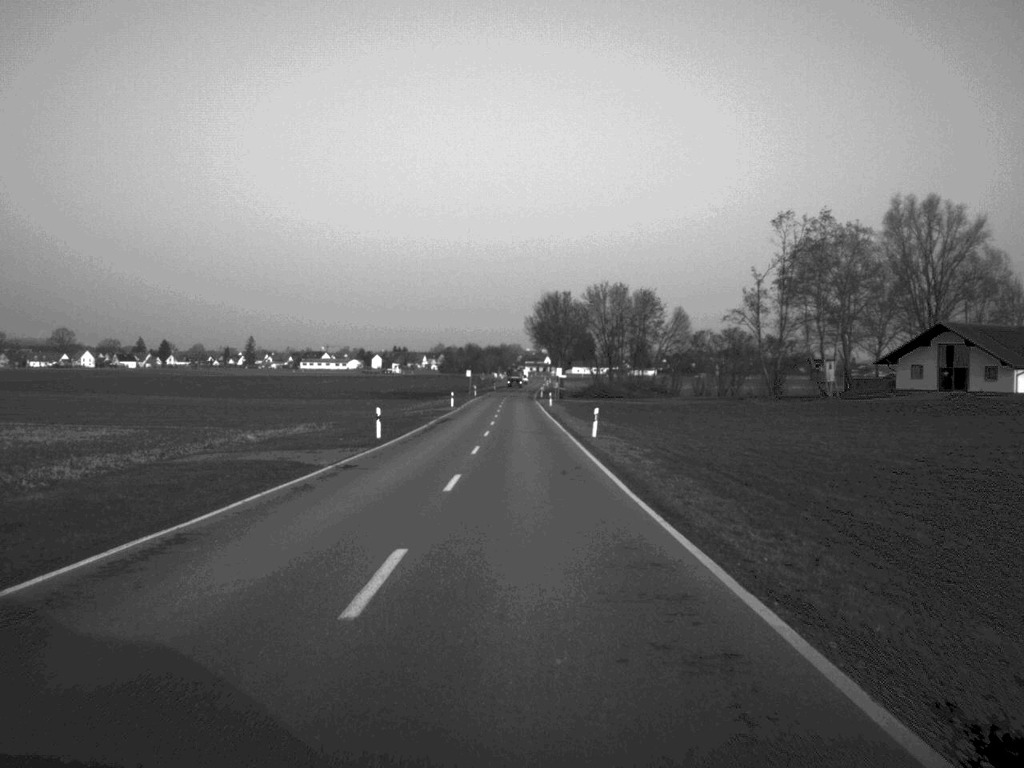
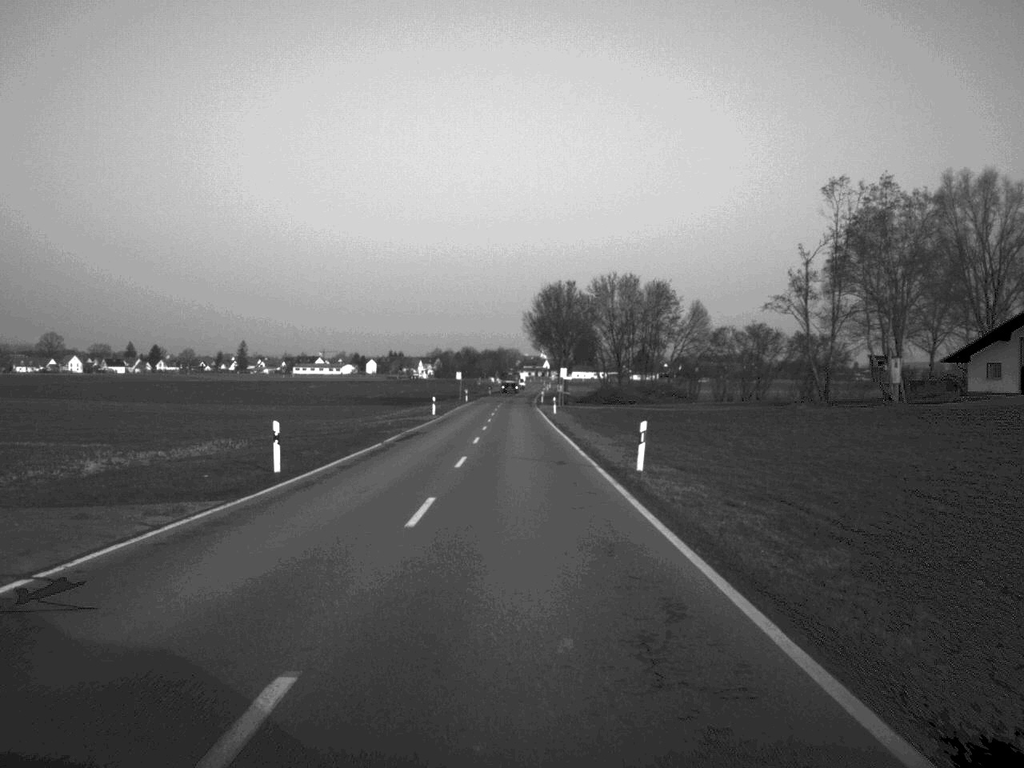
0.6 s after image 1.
(0.0, +17.7) m; 0°
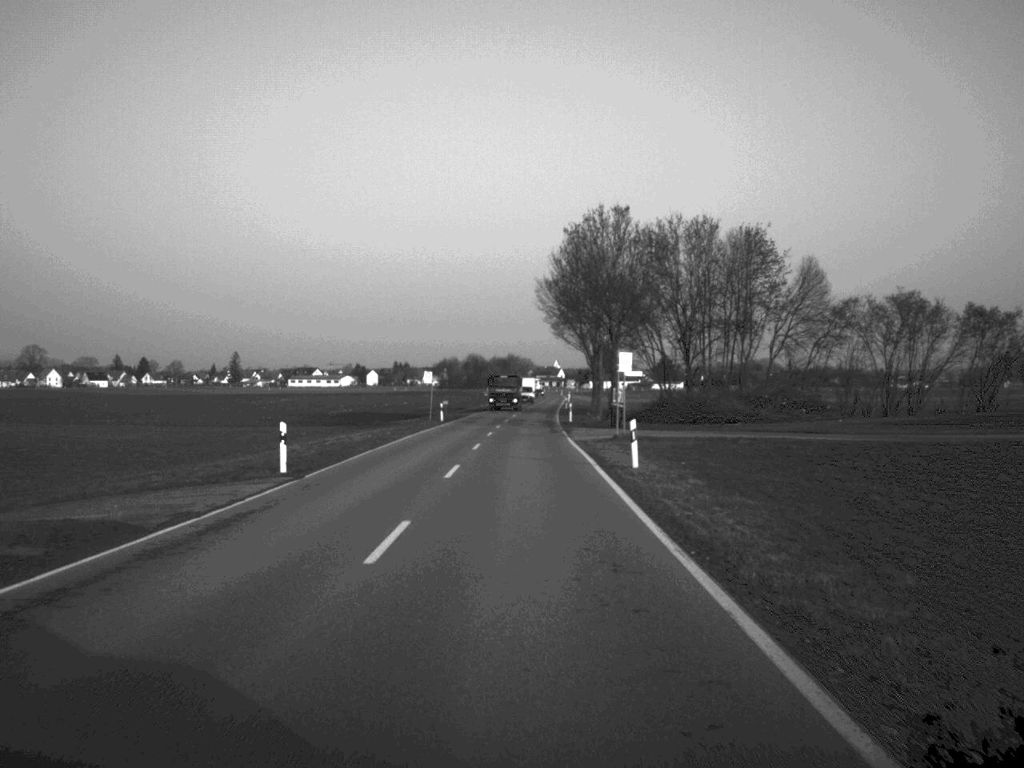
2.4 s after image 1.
(-0.2, +51.1) m; -1°
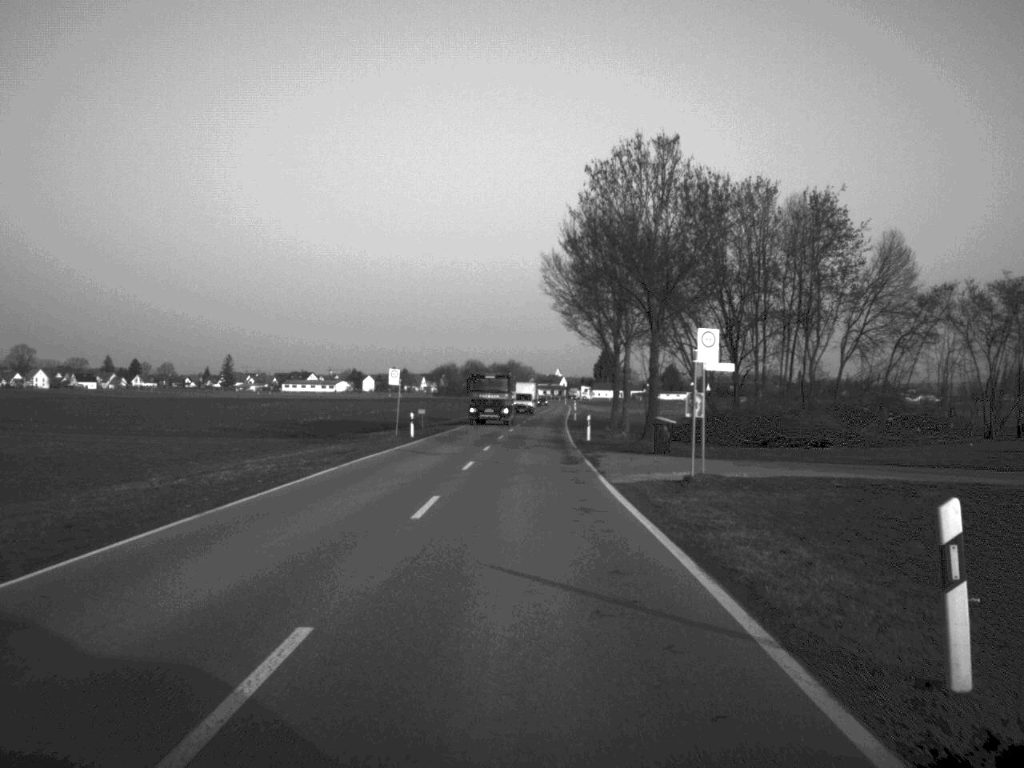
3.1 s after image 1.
(0.0, +19.7) m; 0°
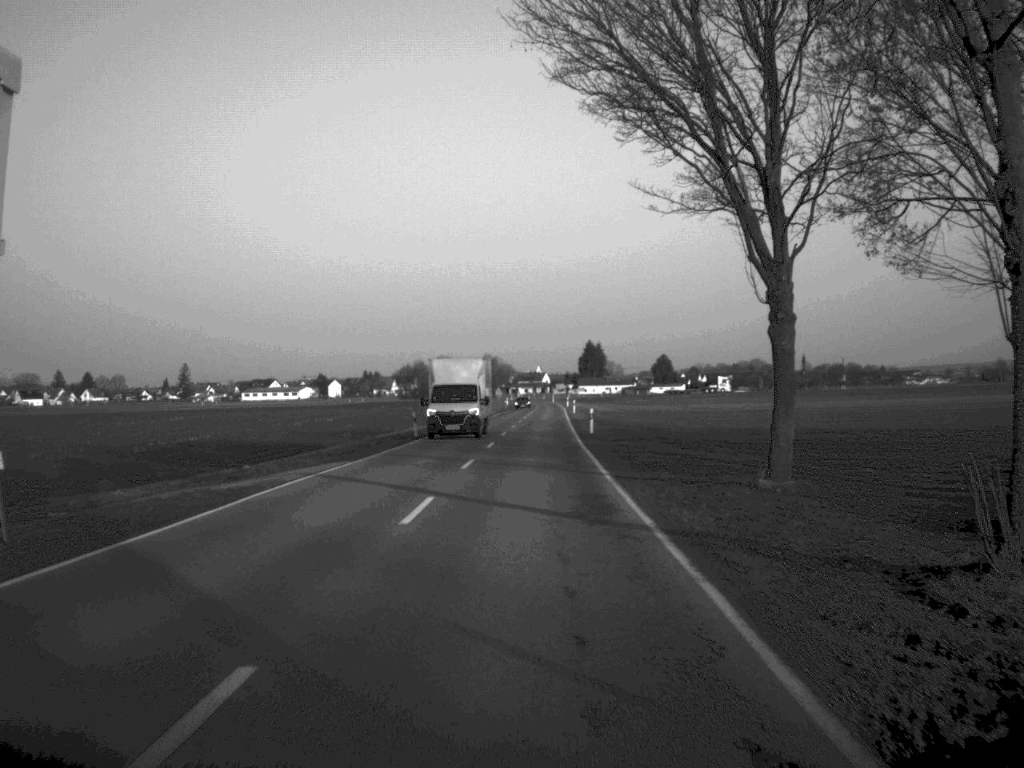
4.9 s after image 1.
(+0.5, +49.6) m; +1°
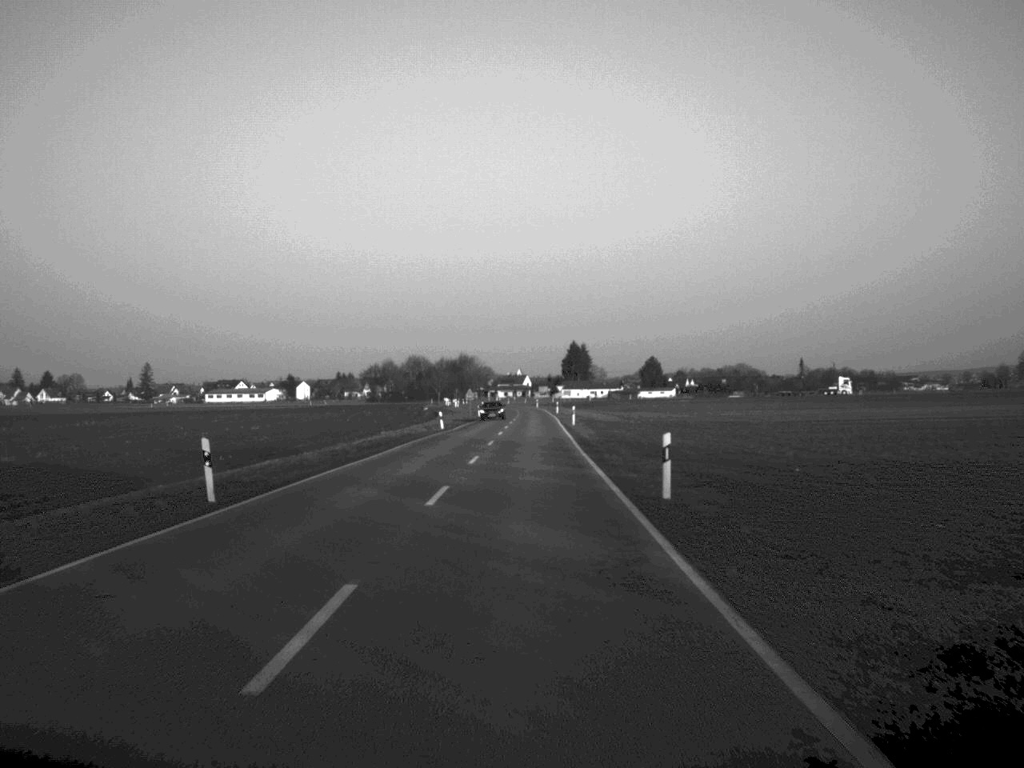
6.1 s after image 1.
(+0.2, +32.7) m; +1°
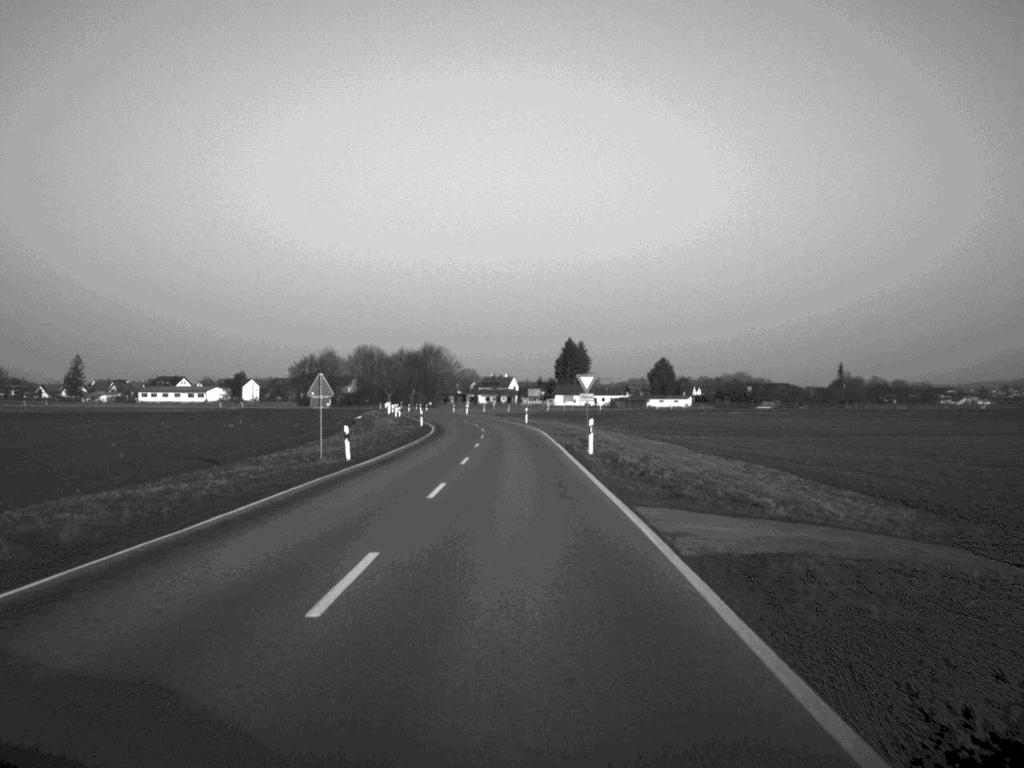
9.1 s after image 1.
(+0.7, +81.6) m; +1°
